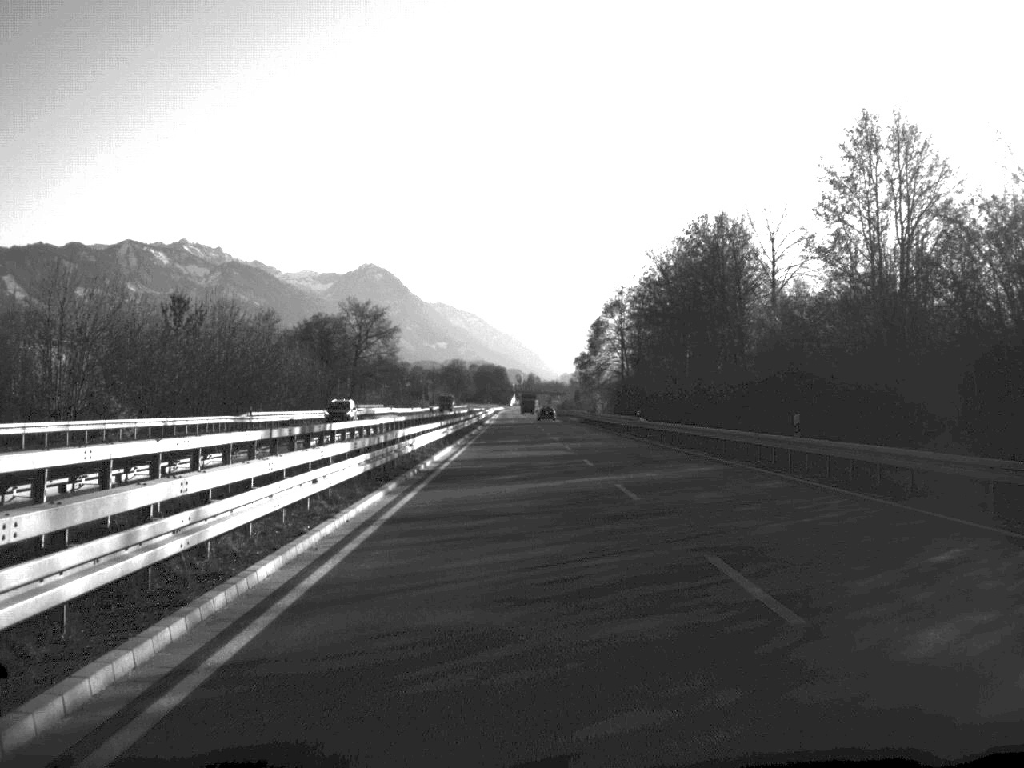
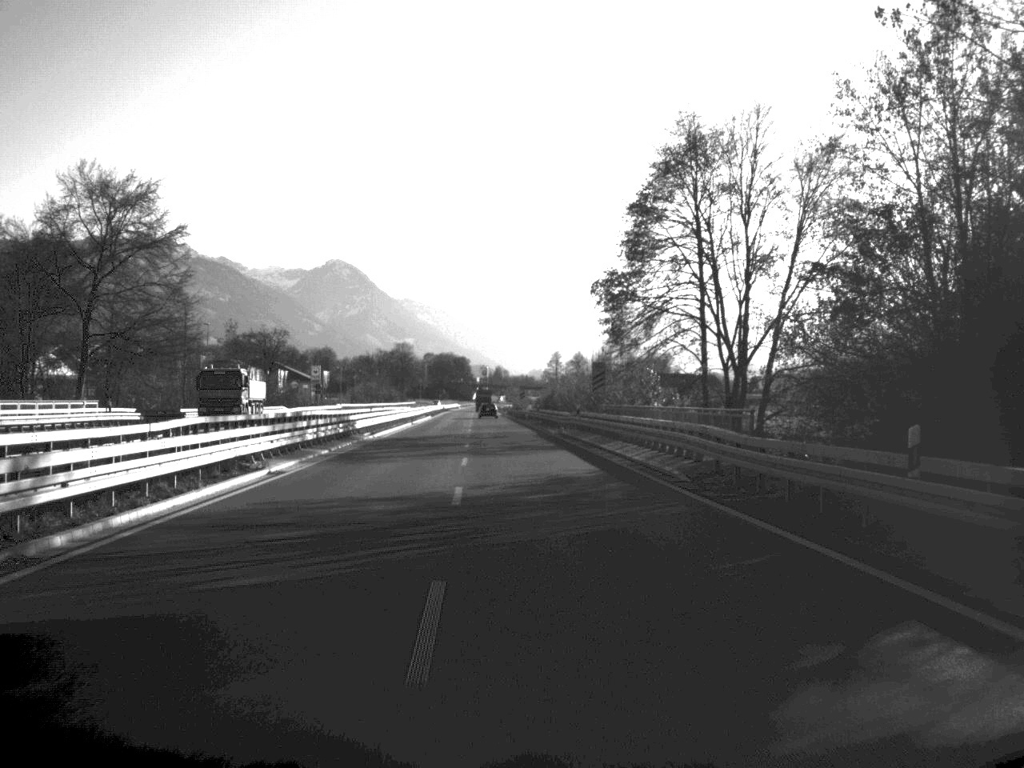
(+1.3, +97.4) m; +1°
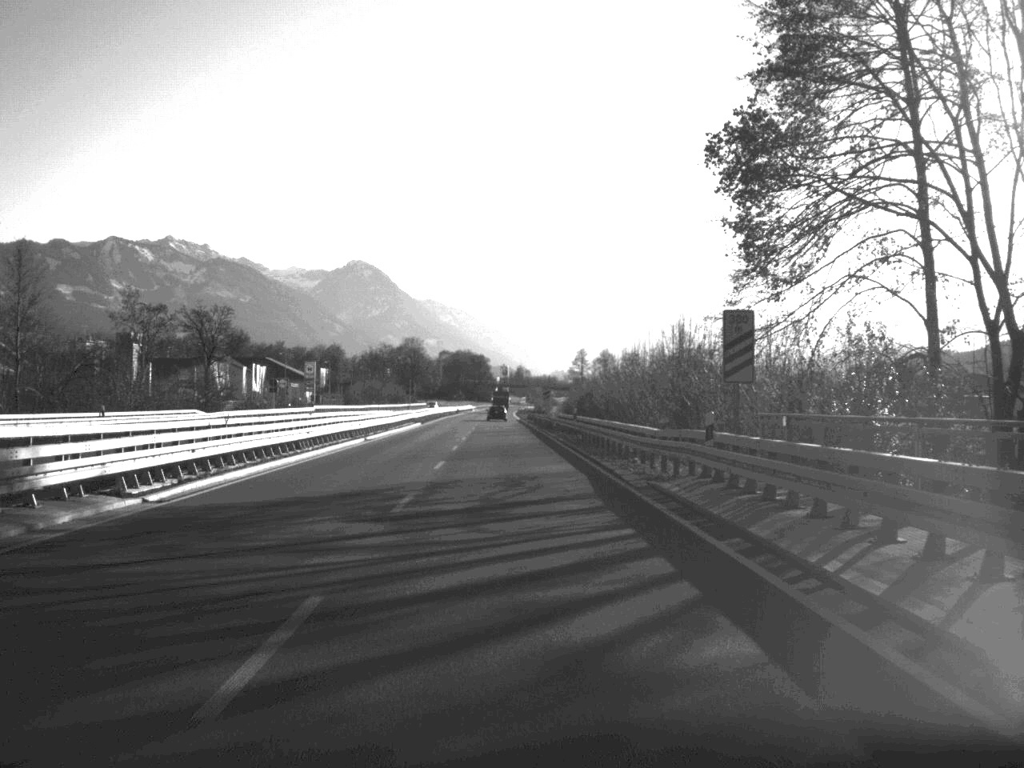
(-0.3, +36.7) m; -1°
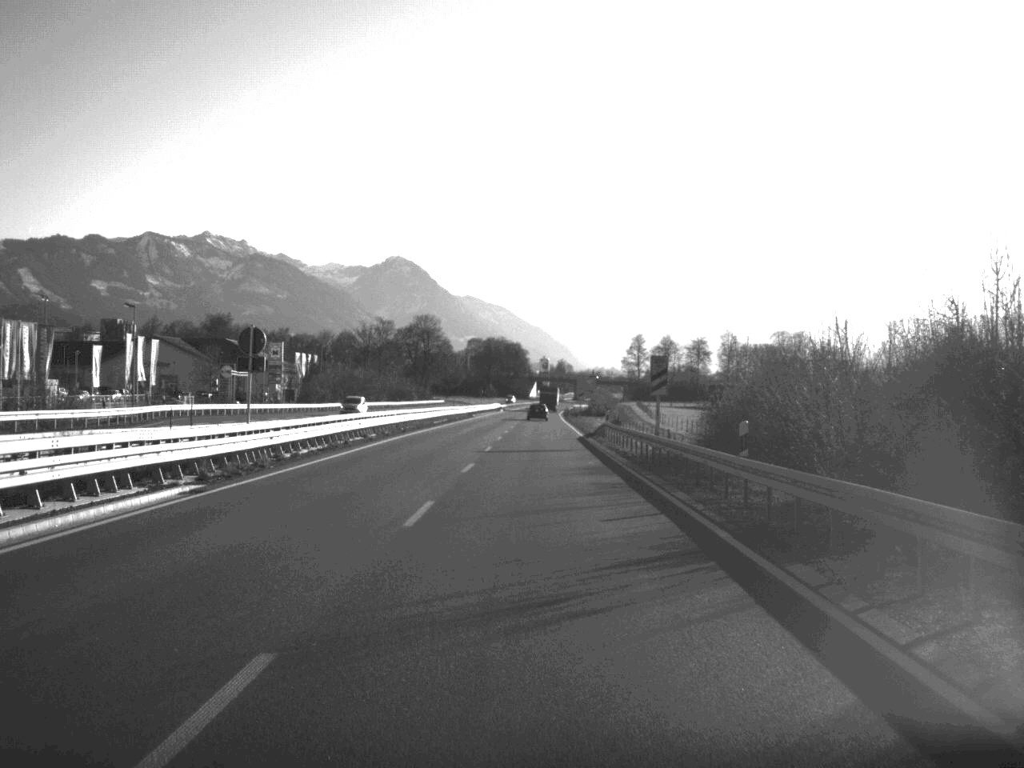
(-1.5, +74.1) m; -2°
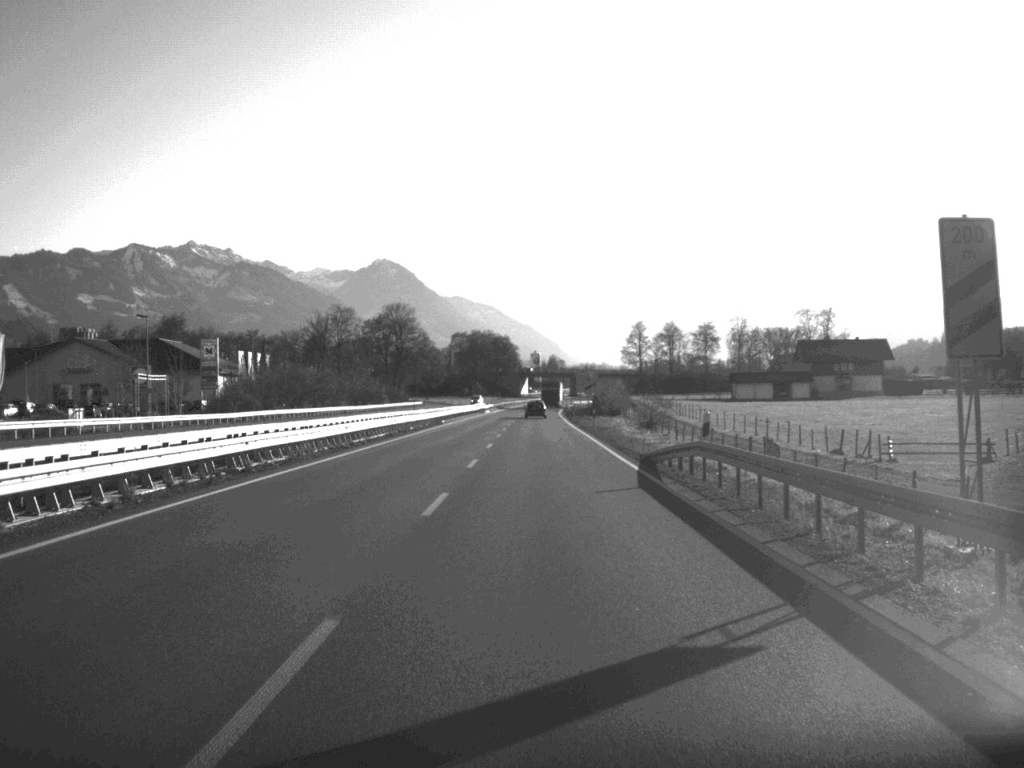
(+0.1, +34.6) m; 0°
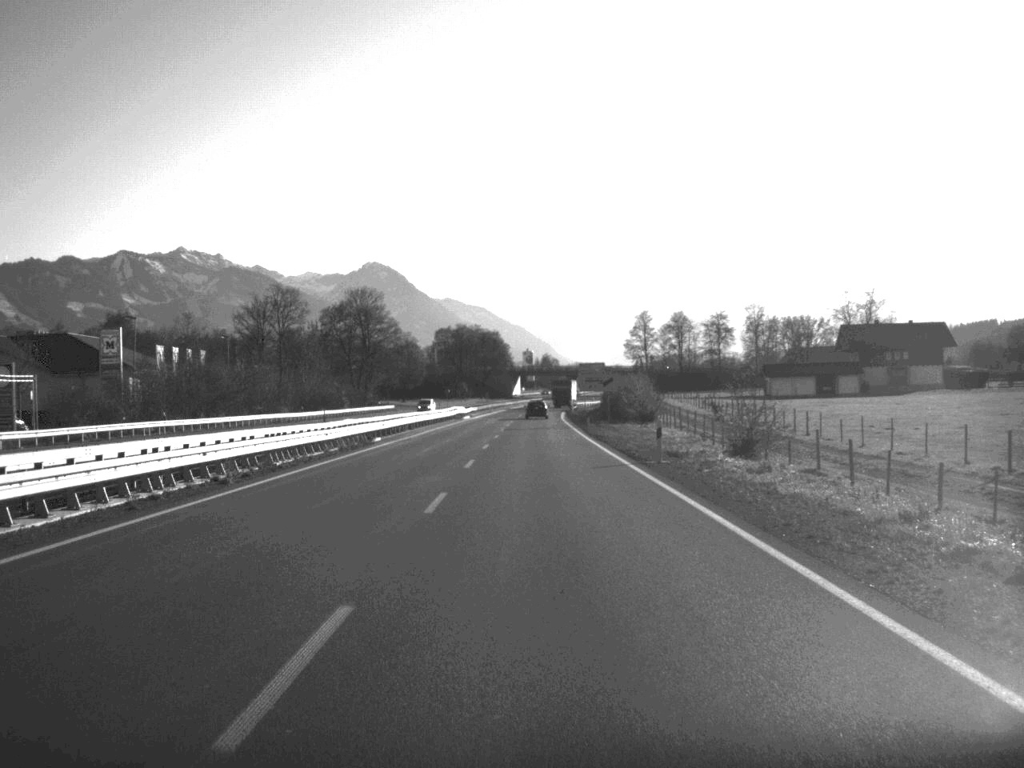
(+0.1, +35.3) m; 0°
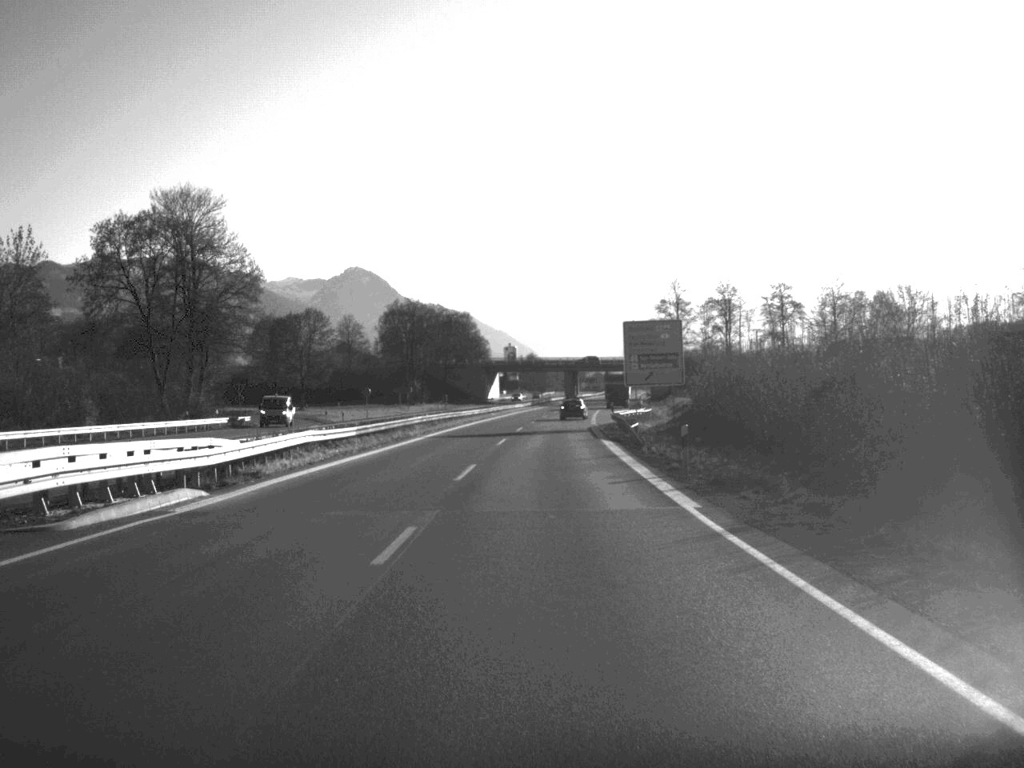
(+0.3, +89.0) m; +1°
